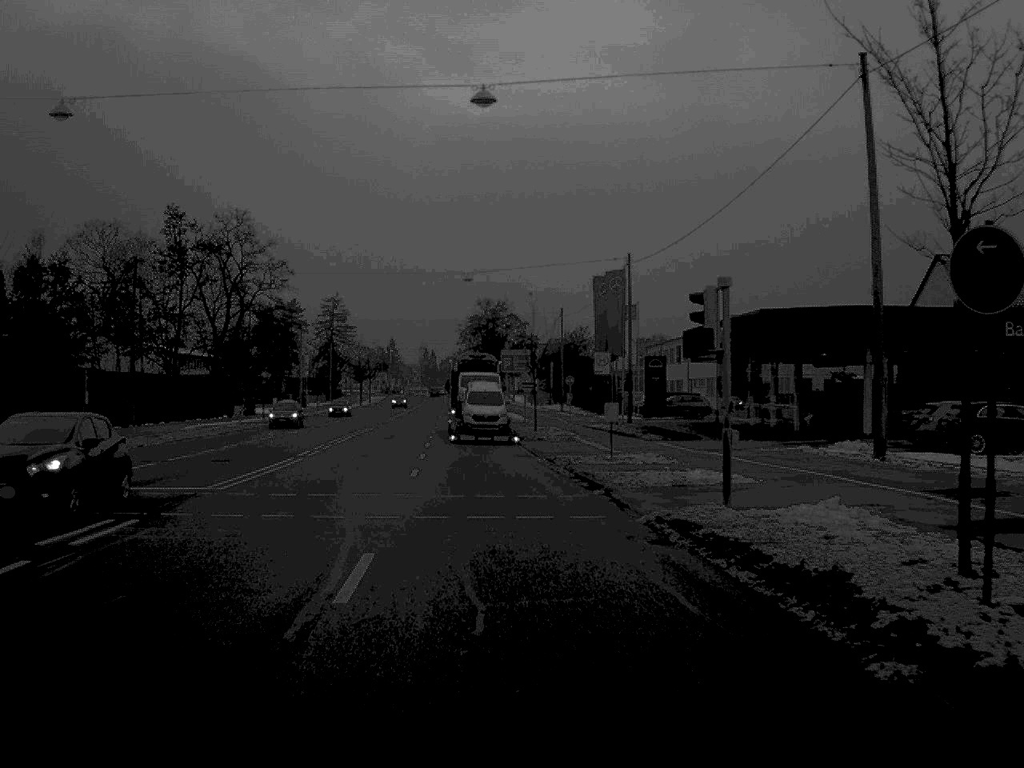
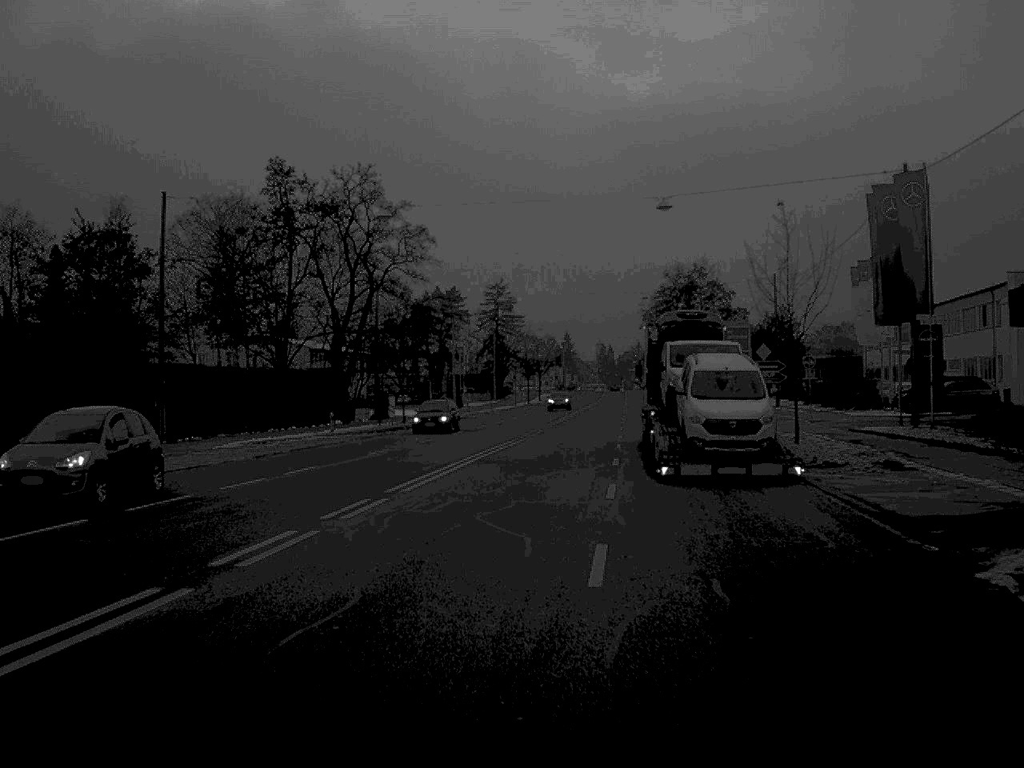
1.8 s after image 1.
(-1.9, +25.8) m; -8°
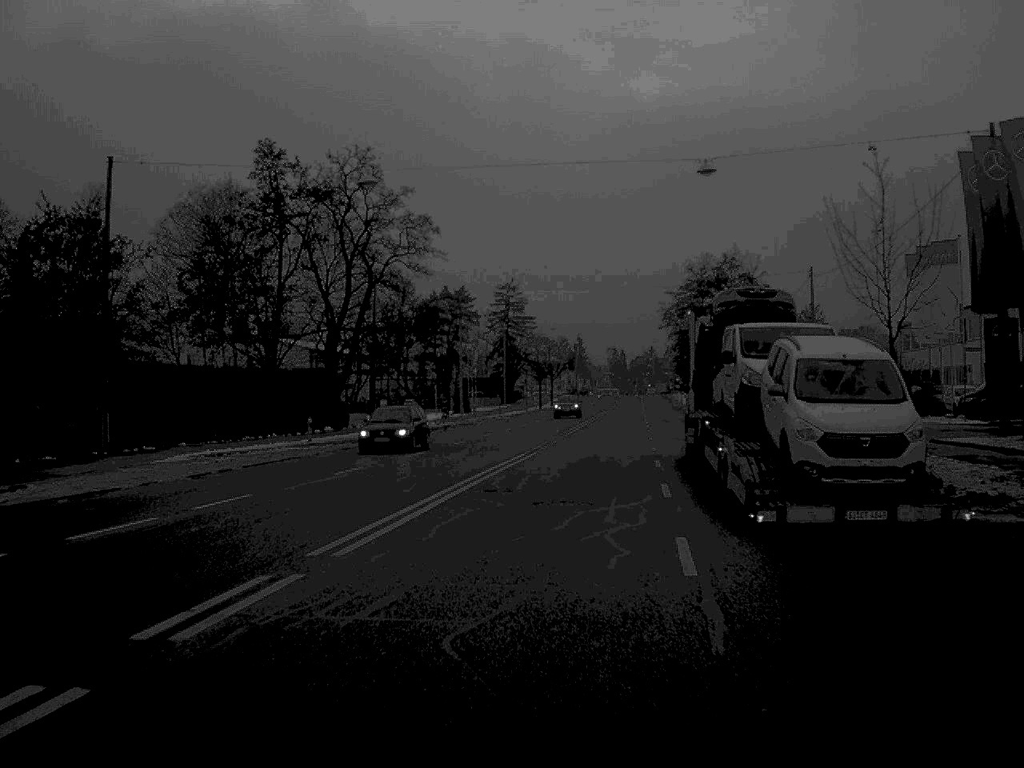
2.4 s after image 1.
(0.0, +8.5) m; 0°
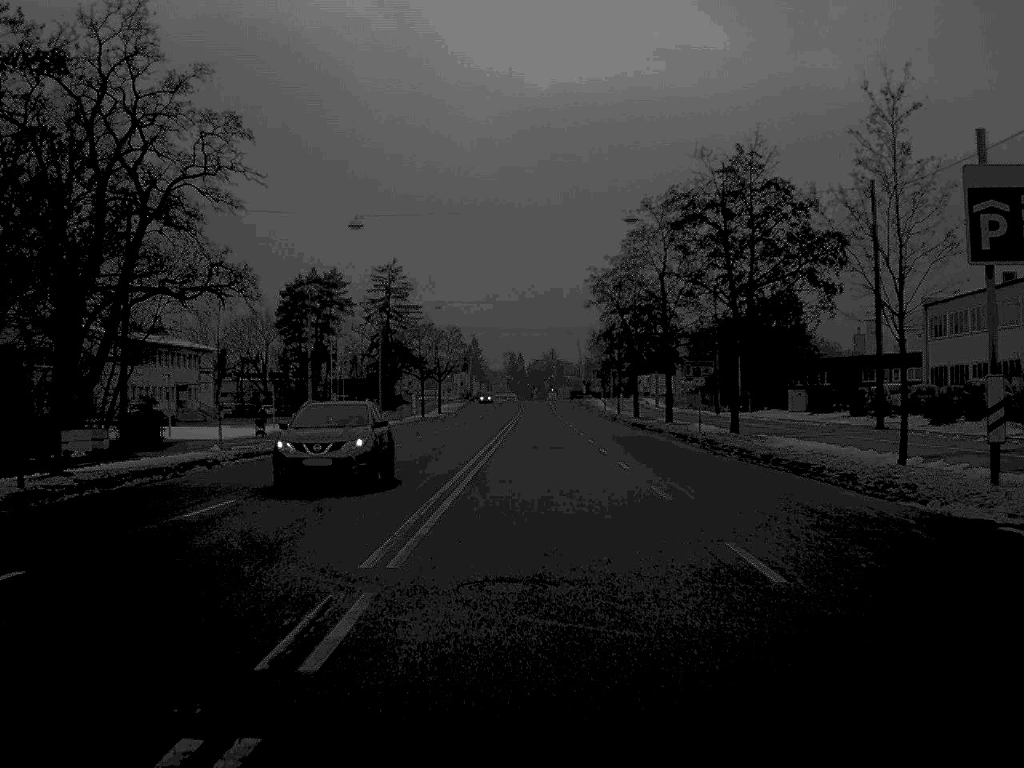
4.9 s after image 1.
(+1.5, +36.0) m; +5°
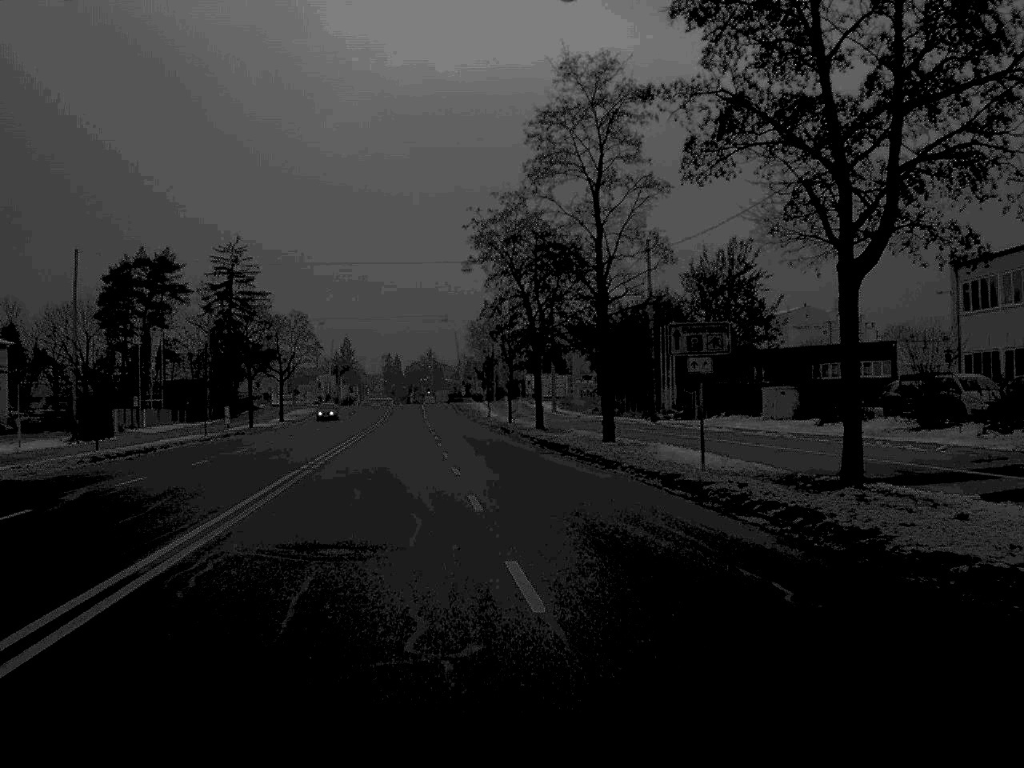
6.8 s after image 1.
(+1.2, +27.8) m; +5°
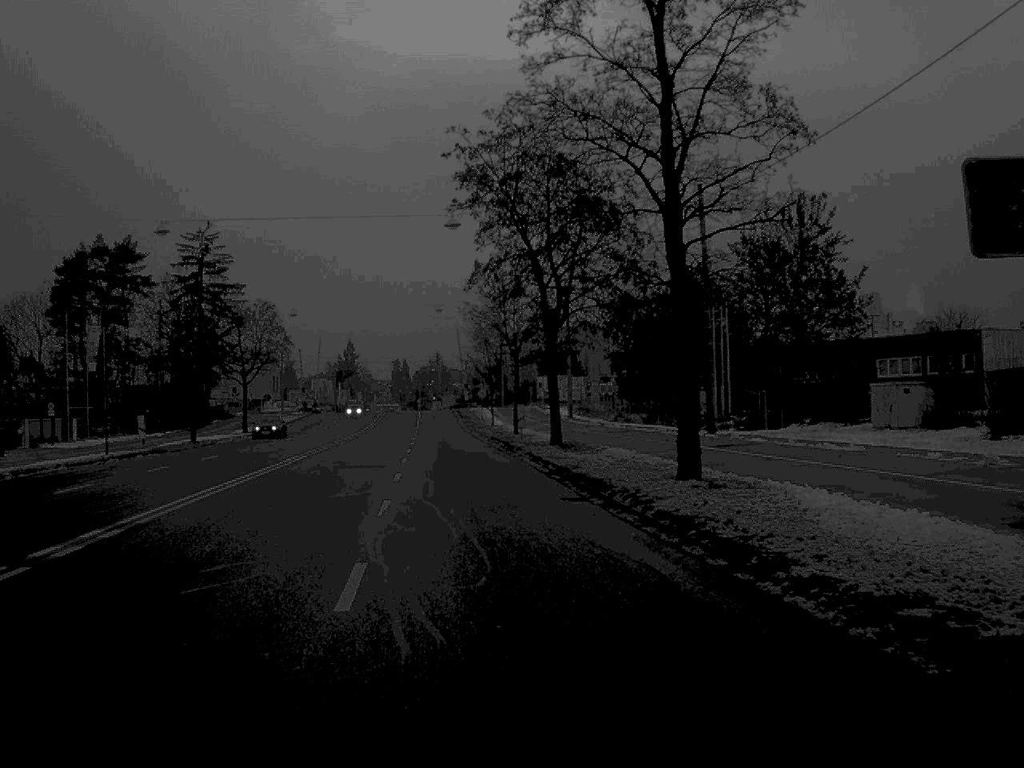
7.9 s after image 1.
(0.0, +17.7) m; -1°
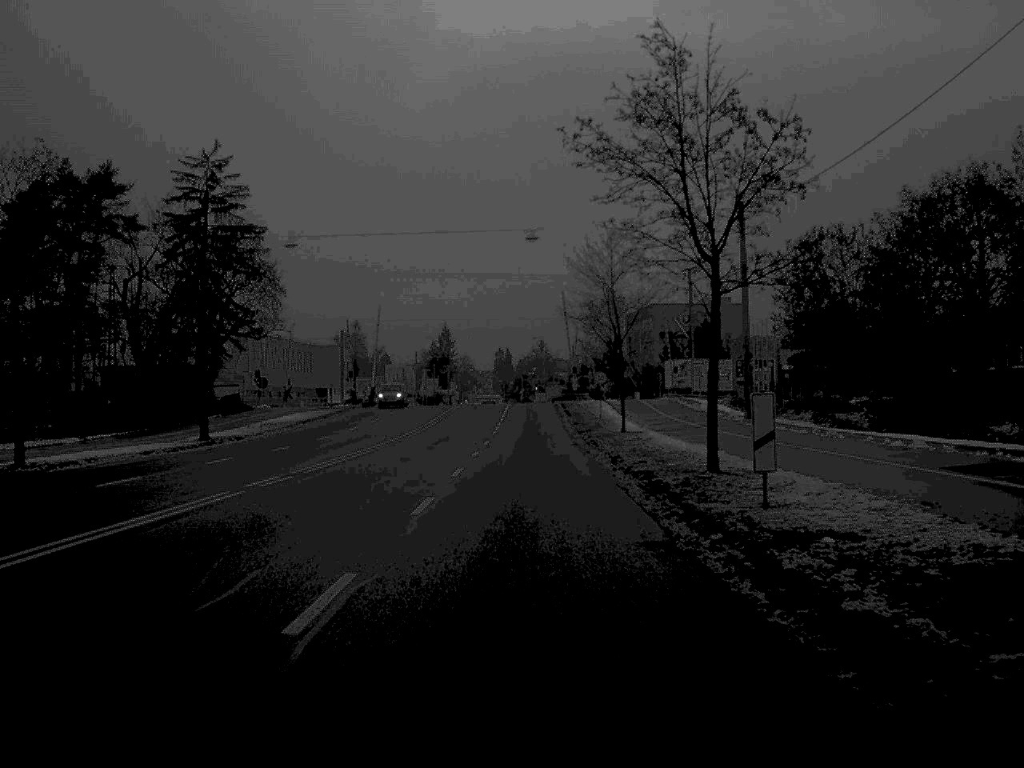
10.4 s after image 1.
(-1.8, +36.8) m; -5°
